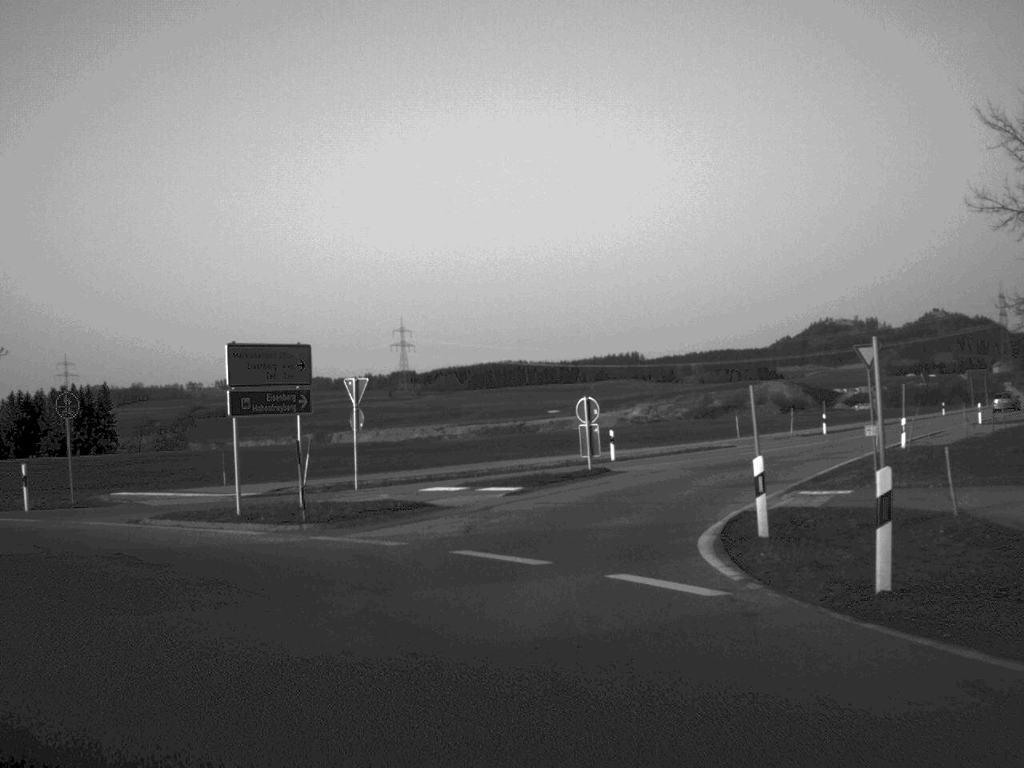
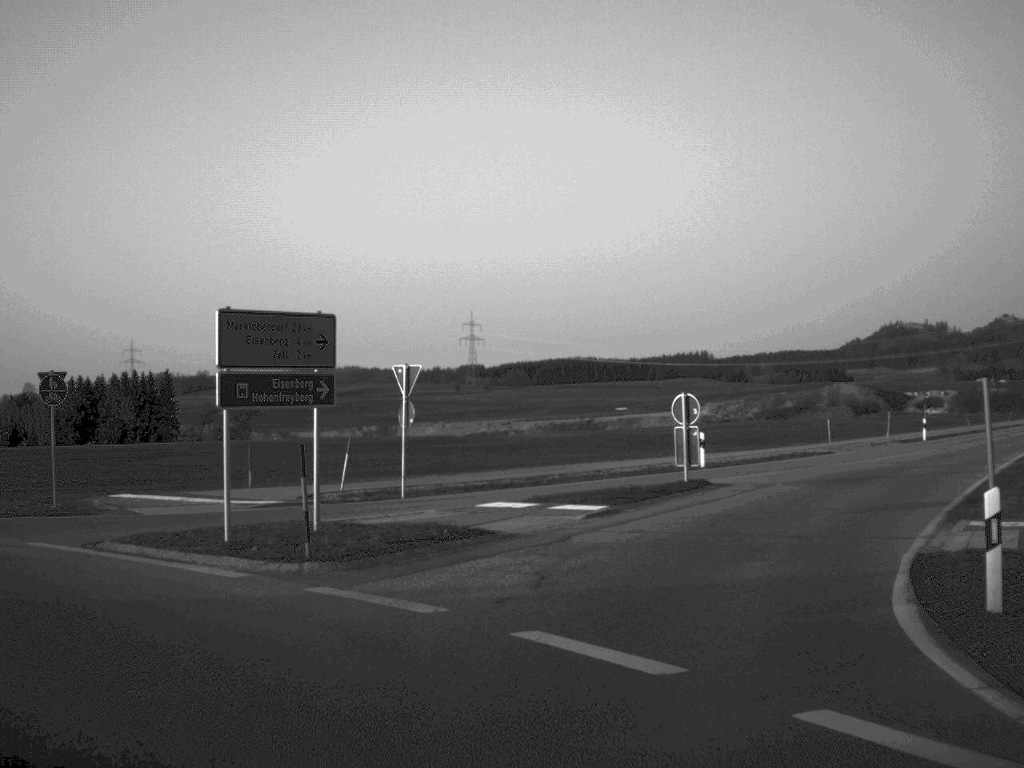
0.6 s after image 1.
(-0.2, +5.4) m; -2°
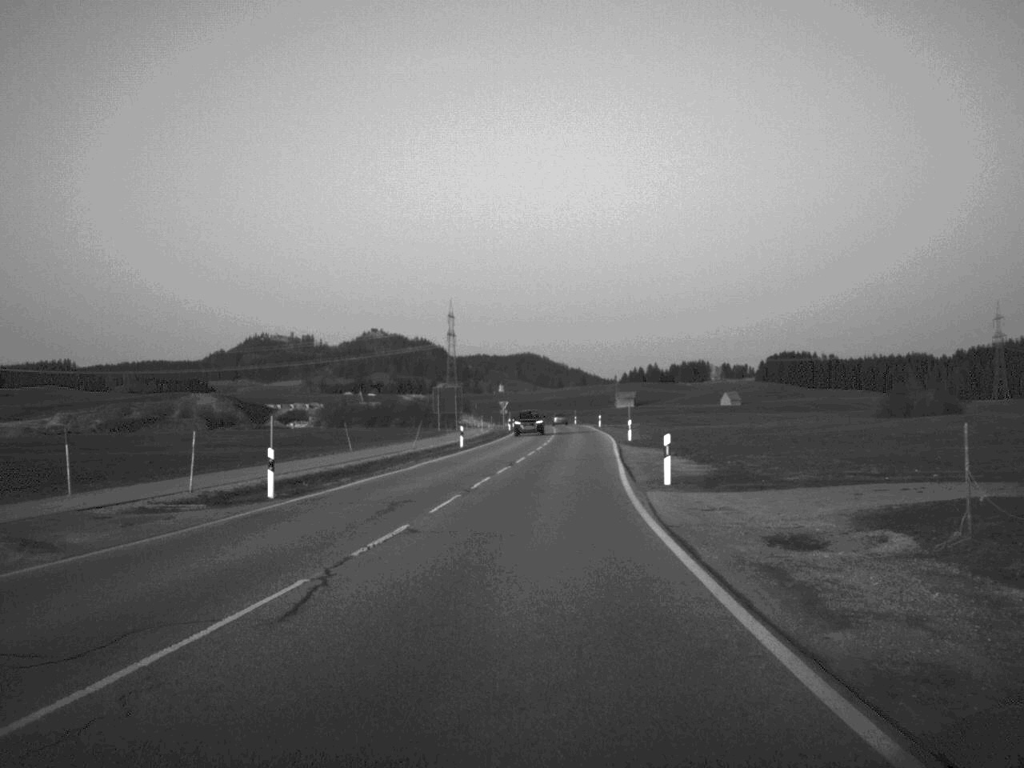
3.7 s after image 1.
(+9.9, +31.8) m; +28°
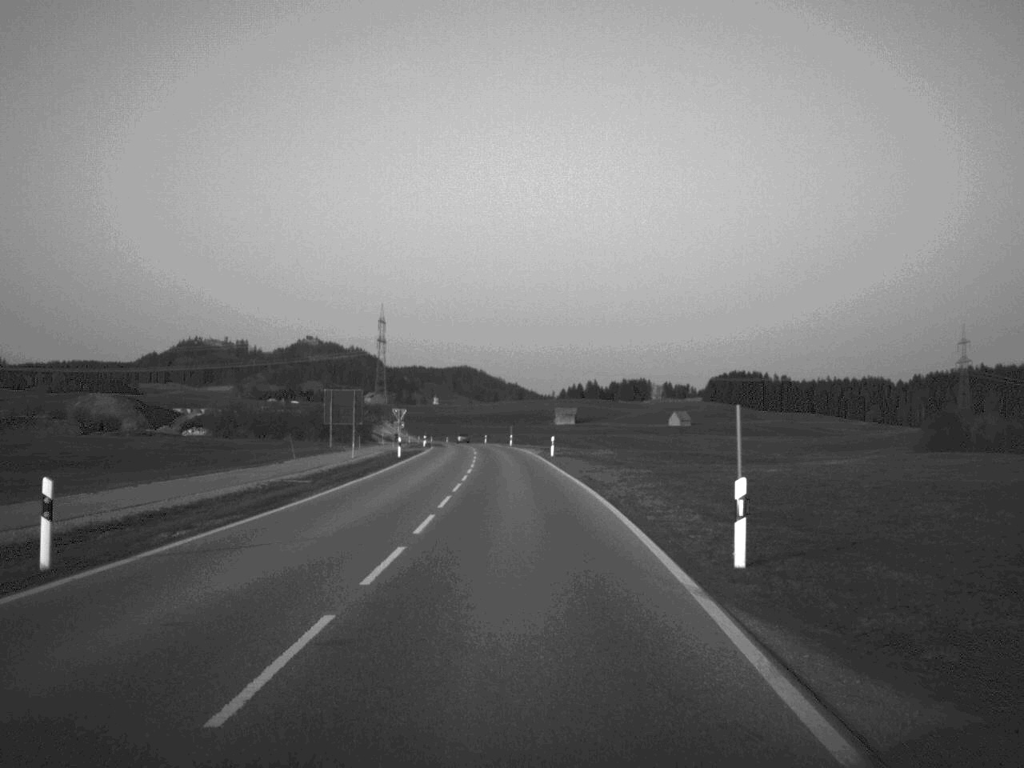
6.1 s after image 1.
(+1.7, +45.1) m; +3°
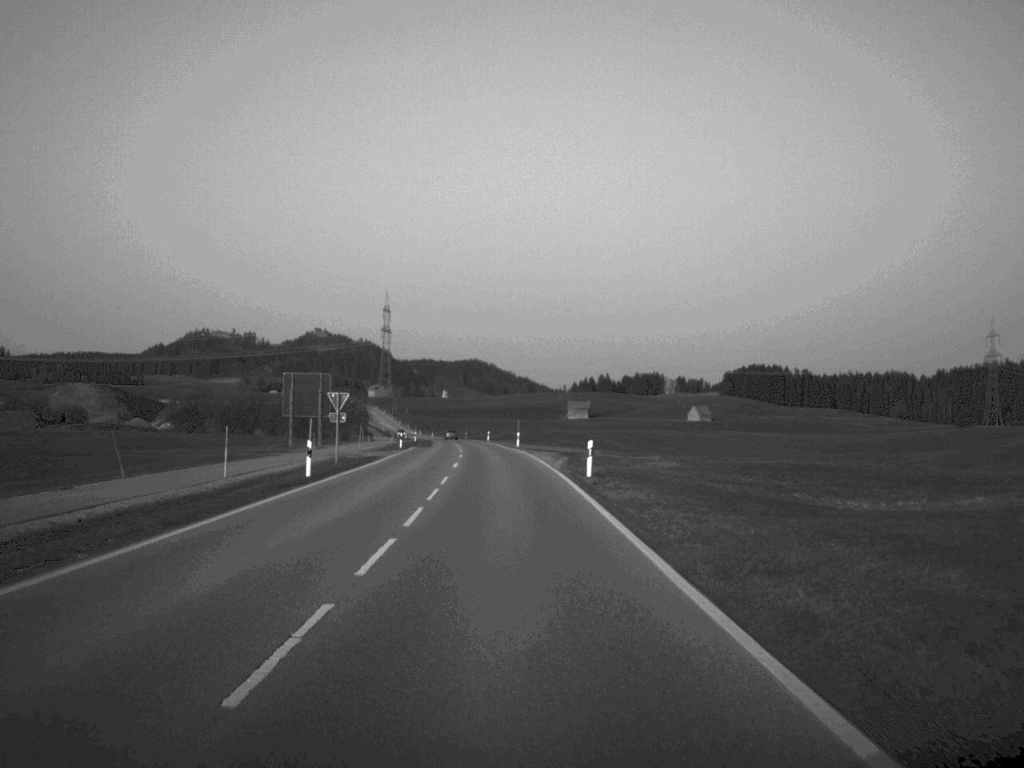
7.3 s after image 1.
(-0.1, +29.6) m; 0°
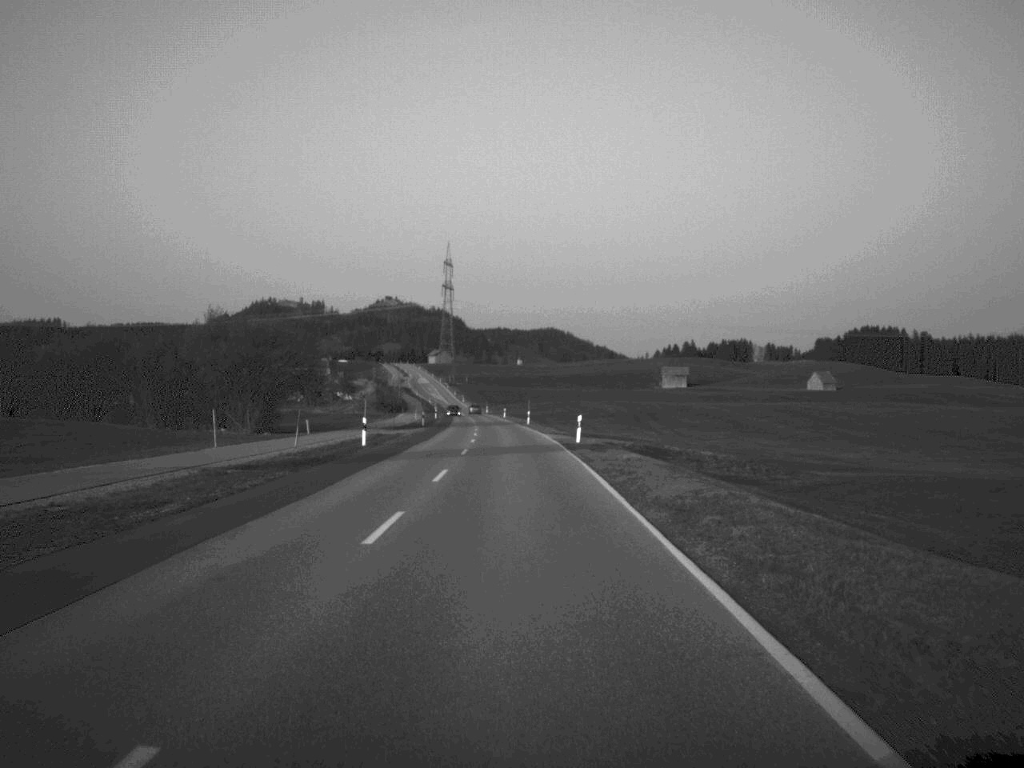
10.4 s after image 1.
(-3.0, +88.8) m; -3°
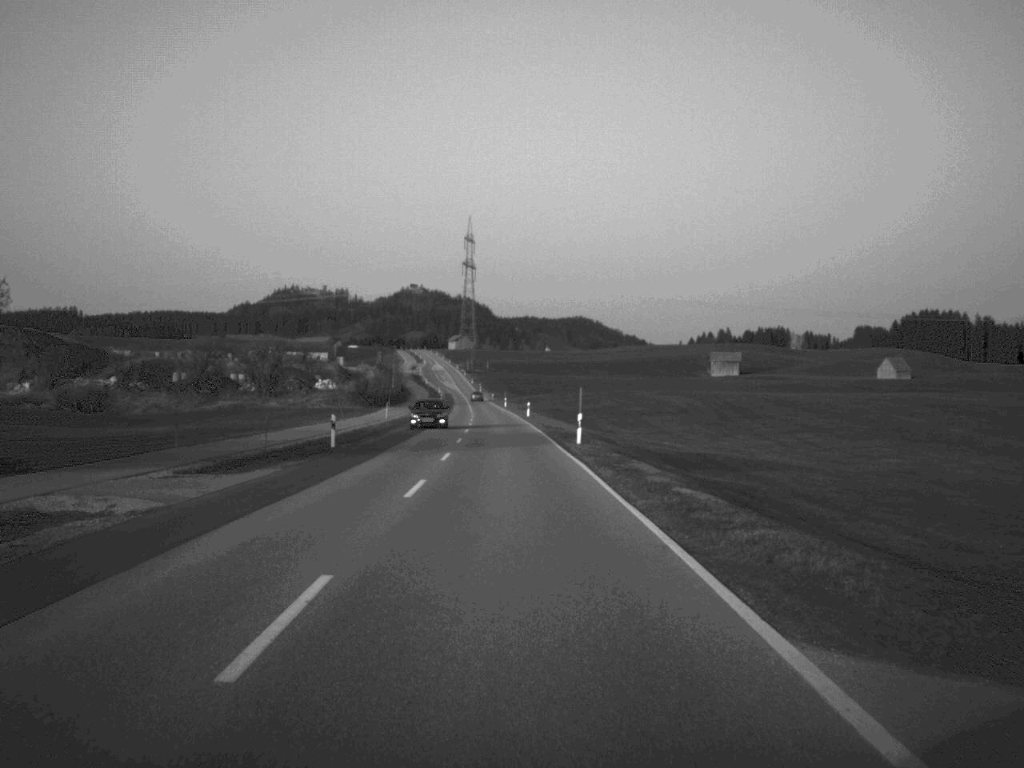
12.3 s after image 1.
(-0.6, +53.7) m; -1°
